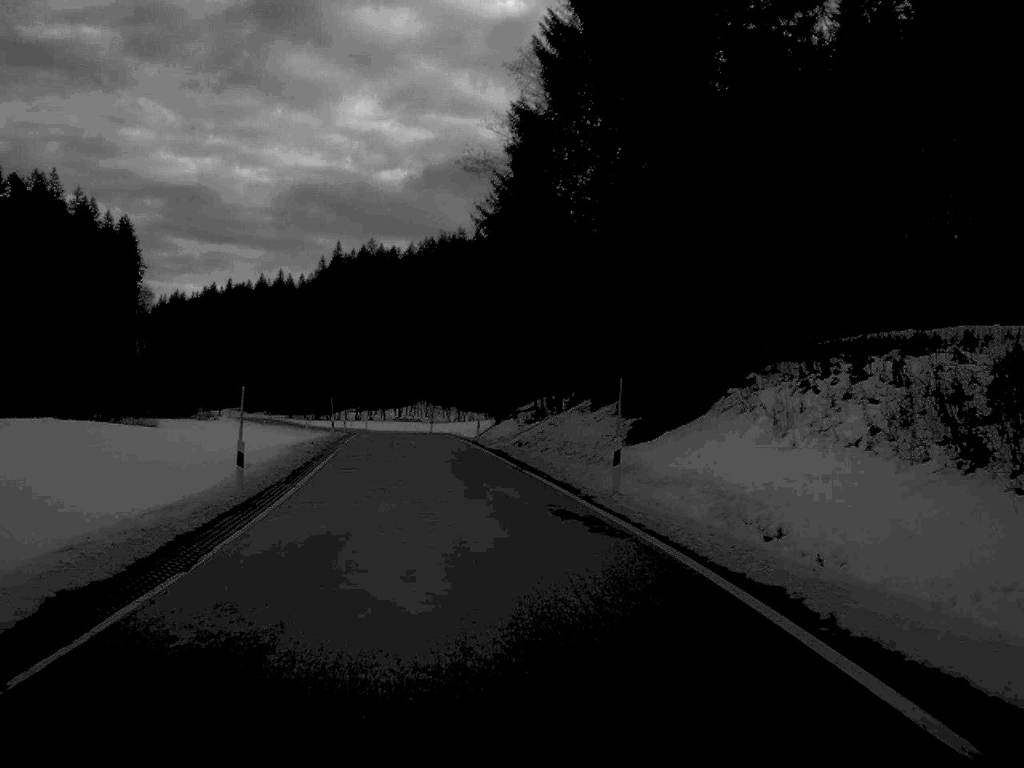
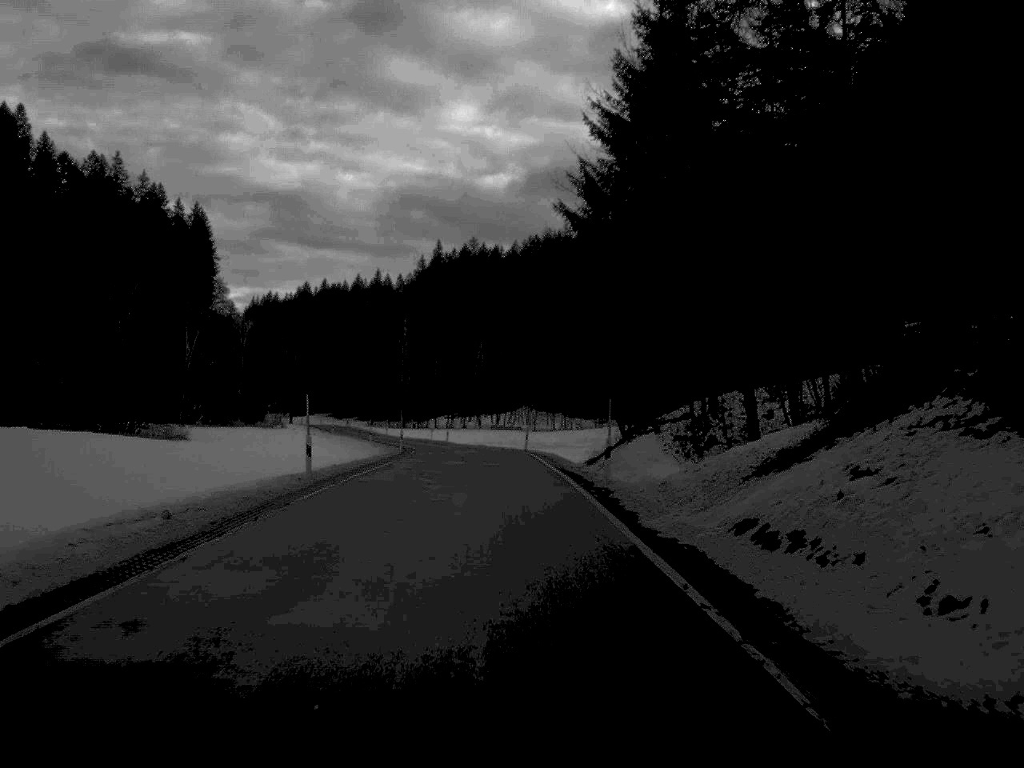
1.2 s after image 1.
(-1.5, +29.3) m; -4°
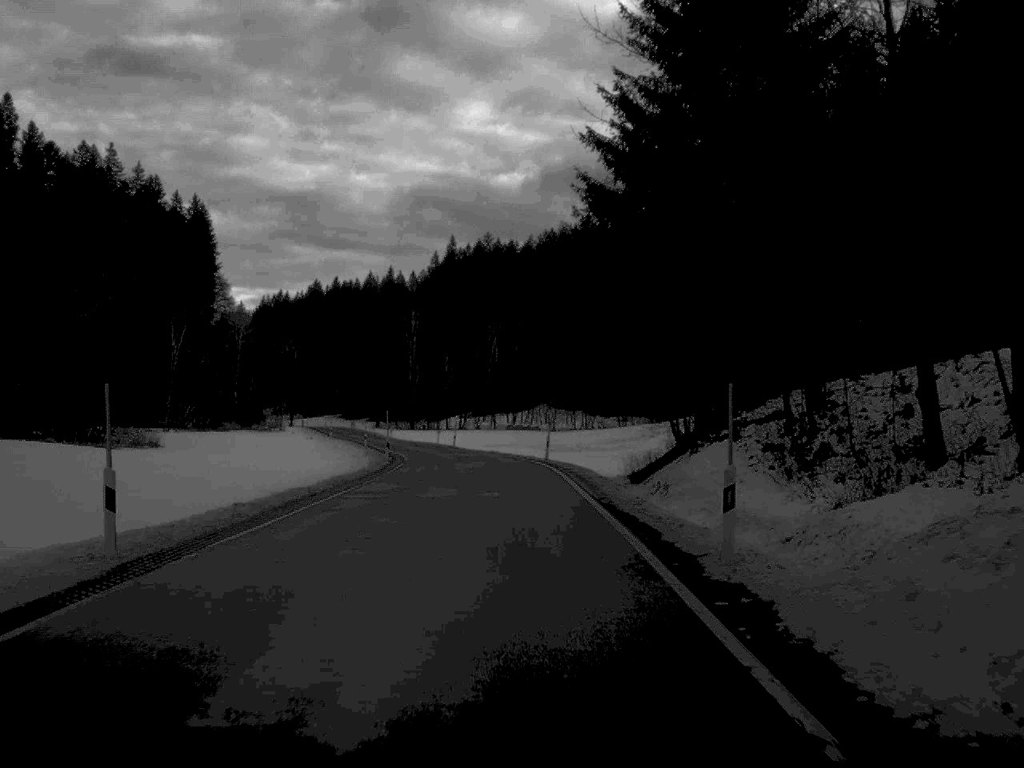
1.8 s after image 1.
(-0.1, +14.4) m; -1°
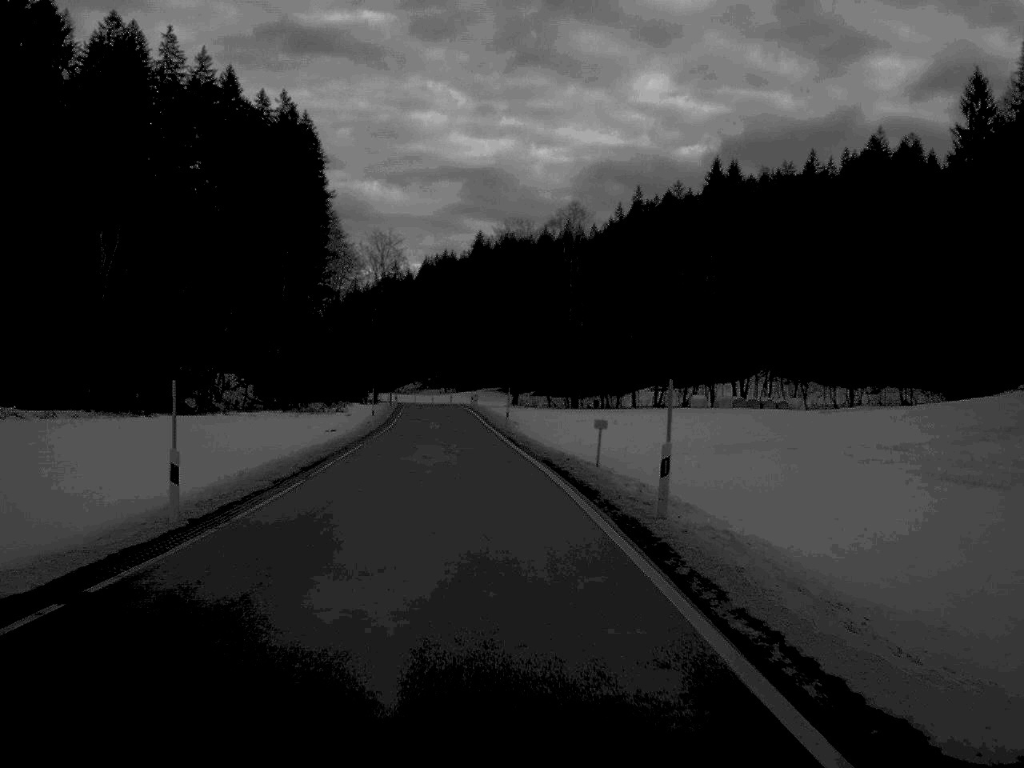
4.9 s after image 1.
(-4.5, +75.0) m; -9°
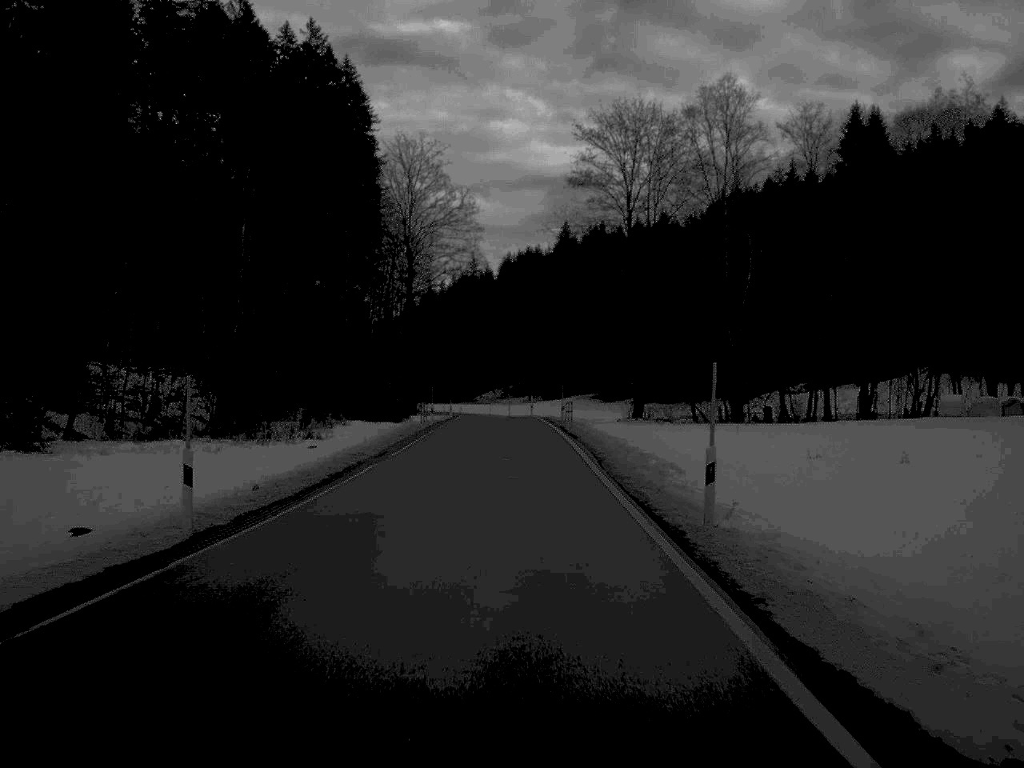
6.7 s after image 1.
(-1.9, +45.6) m; -4°
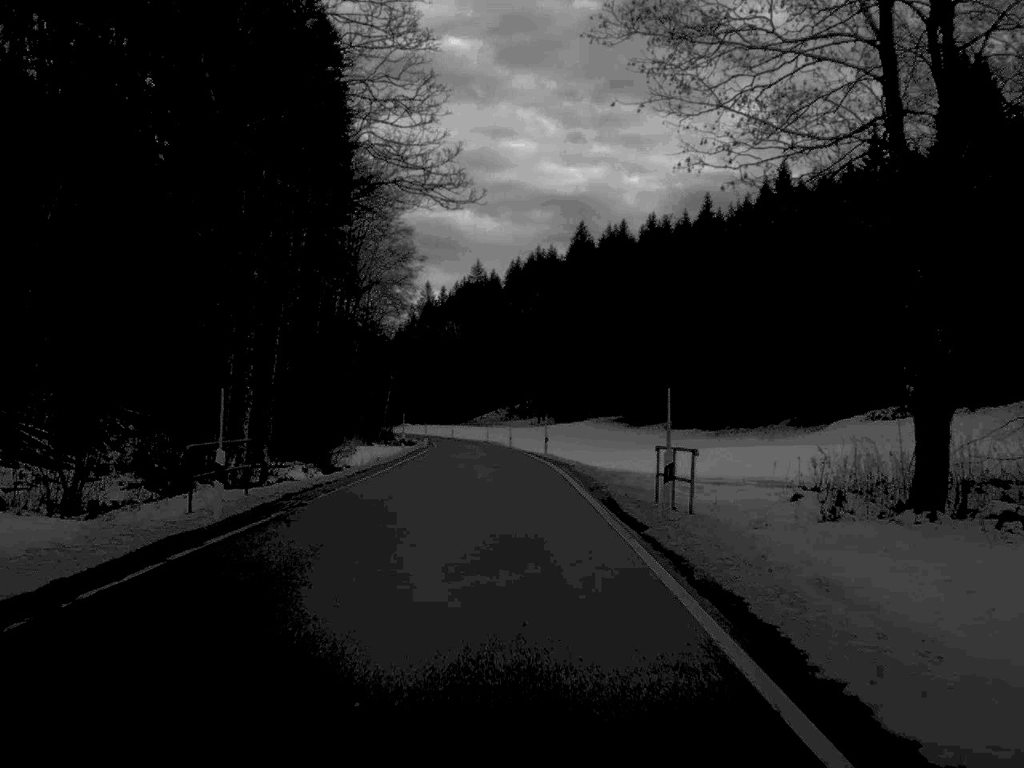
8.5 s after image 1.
(0.0, +44.3) m; 0°
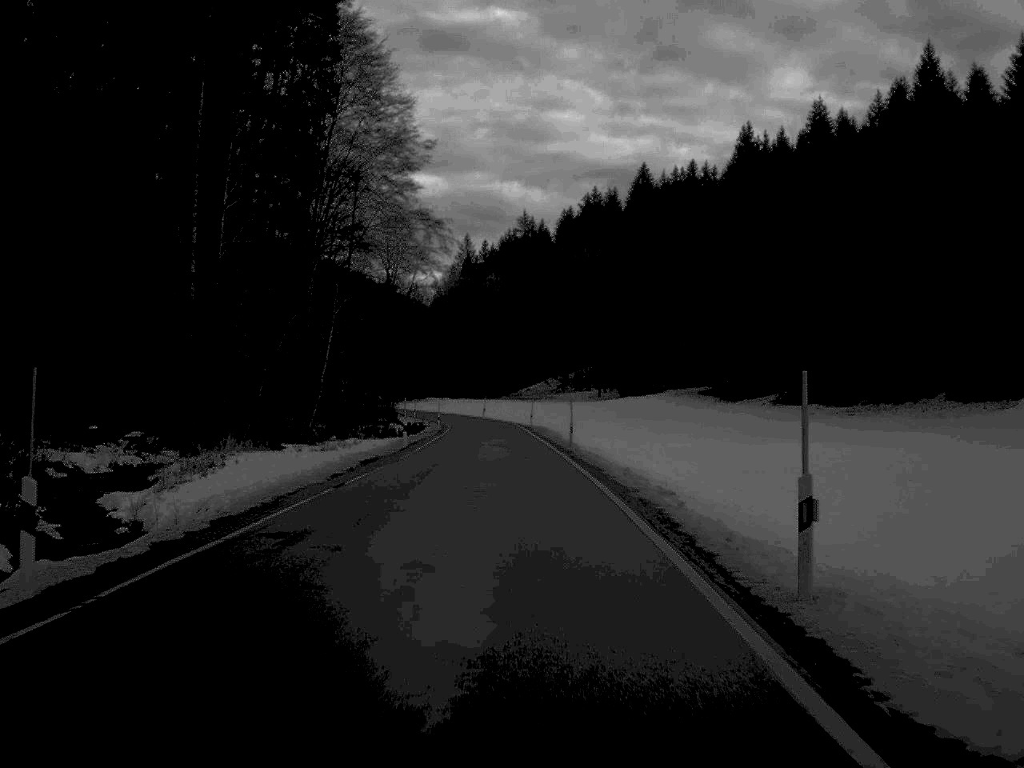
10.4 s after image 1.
(-0.9, +47.4) m; -2°
